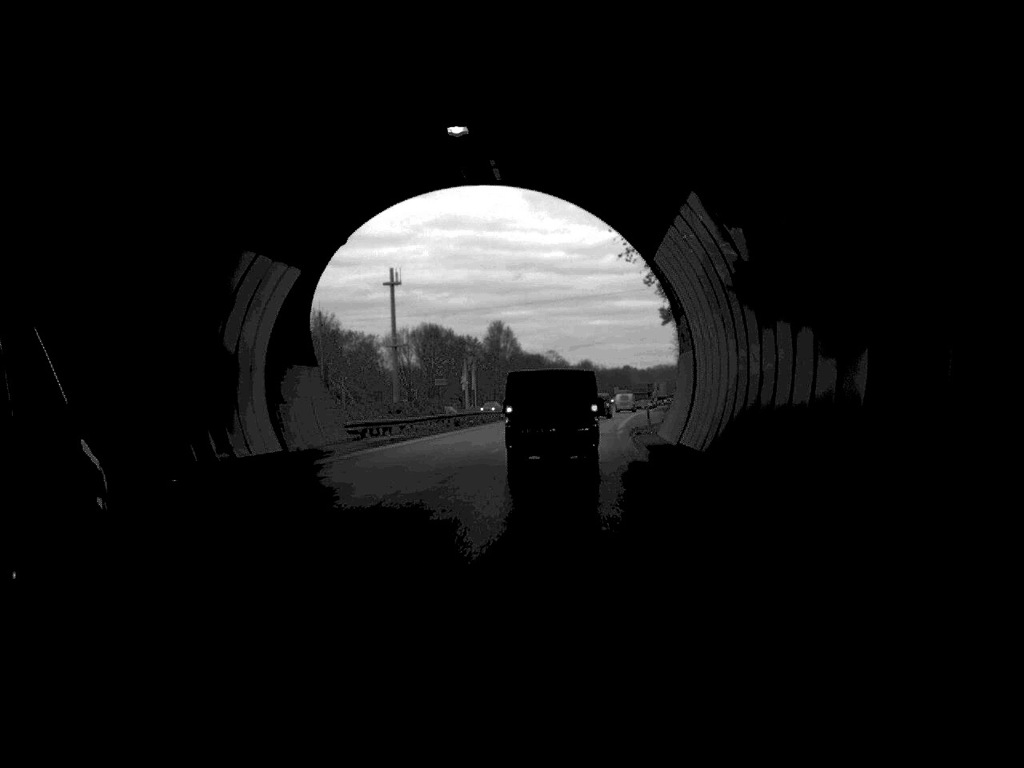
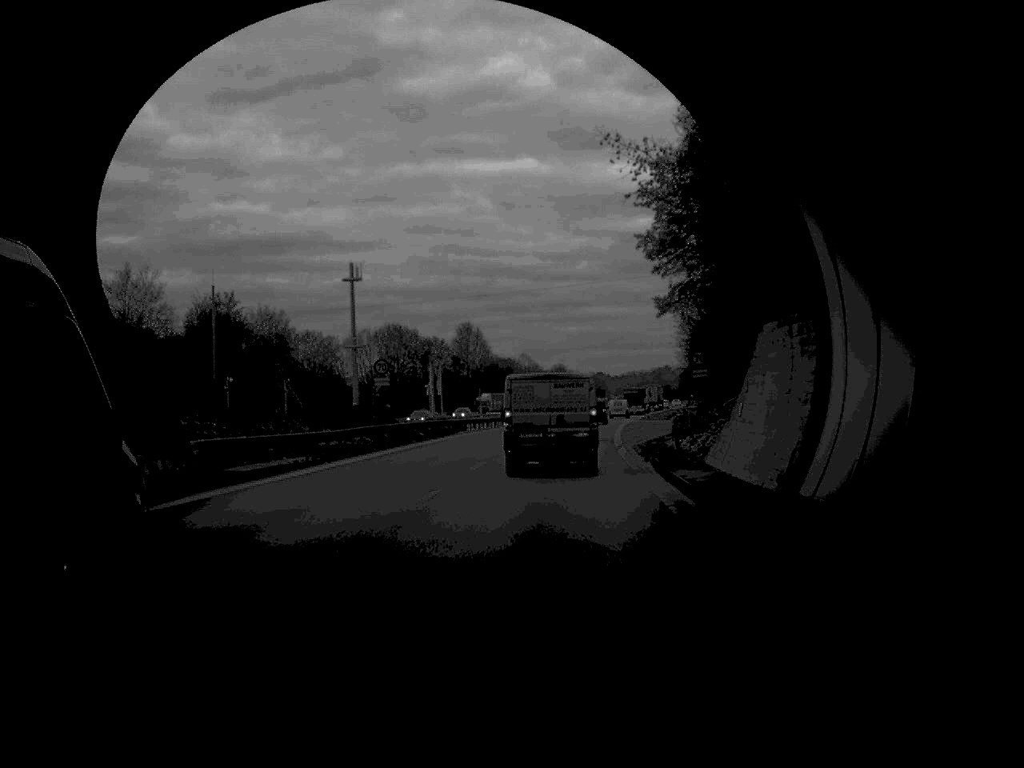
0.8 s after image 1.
(+0.2, +16.8) m; +1°
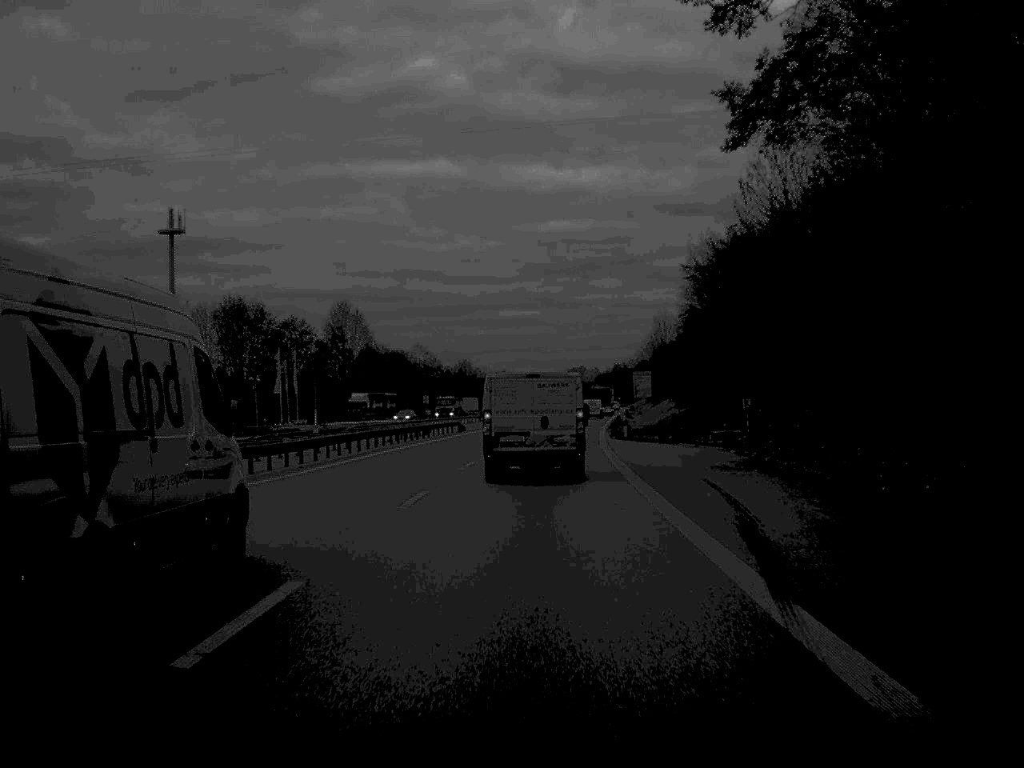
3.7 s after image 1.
(+2.2, +59.6) m; +4°
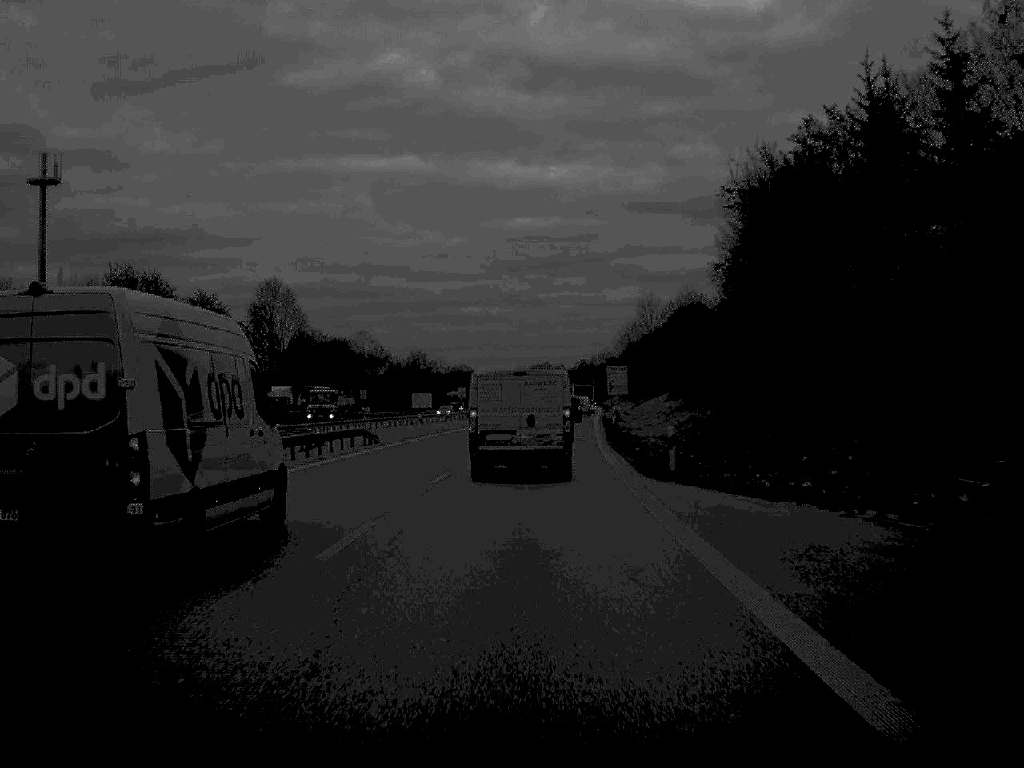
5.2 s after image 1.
(+0.5, +30.5) m; +2°
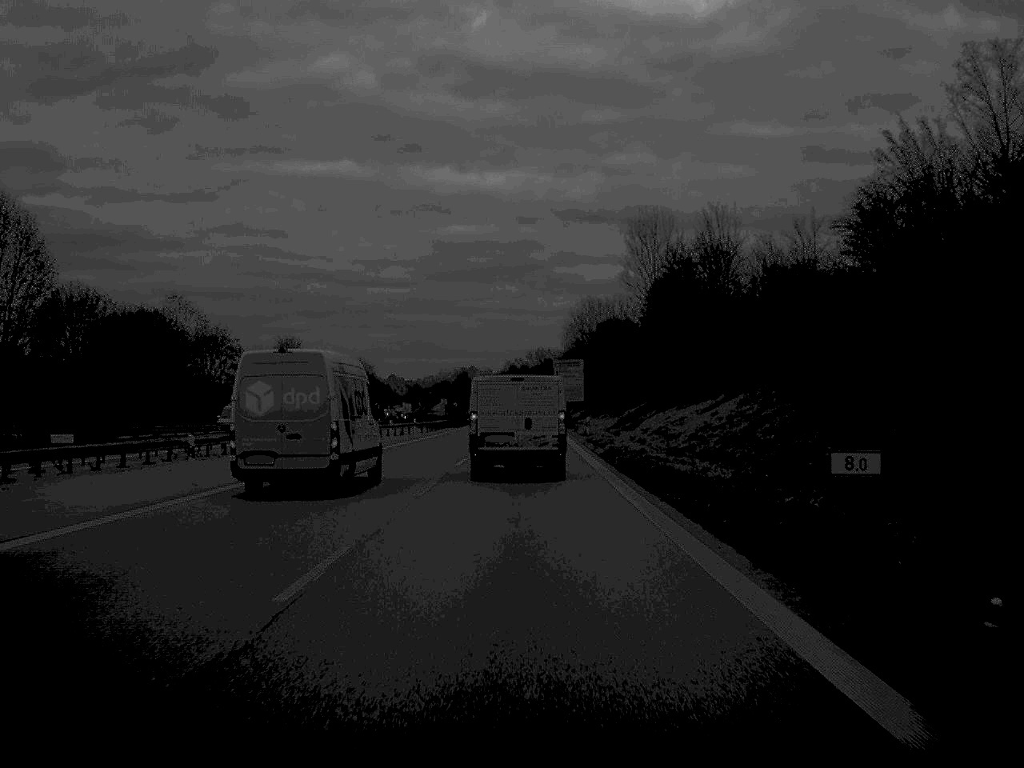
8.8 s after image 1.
(+2.2, +74.7) m; +3°
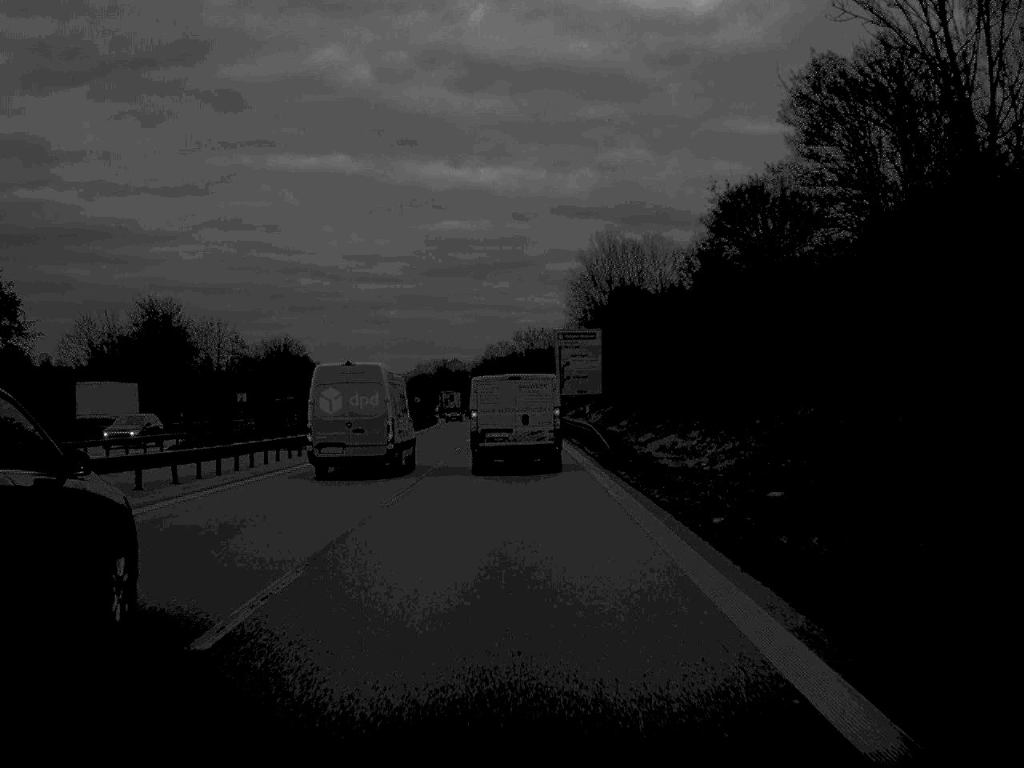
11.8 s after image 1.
(+0.3, +62.2) m; 0°
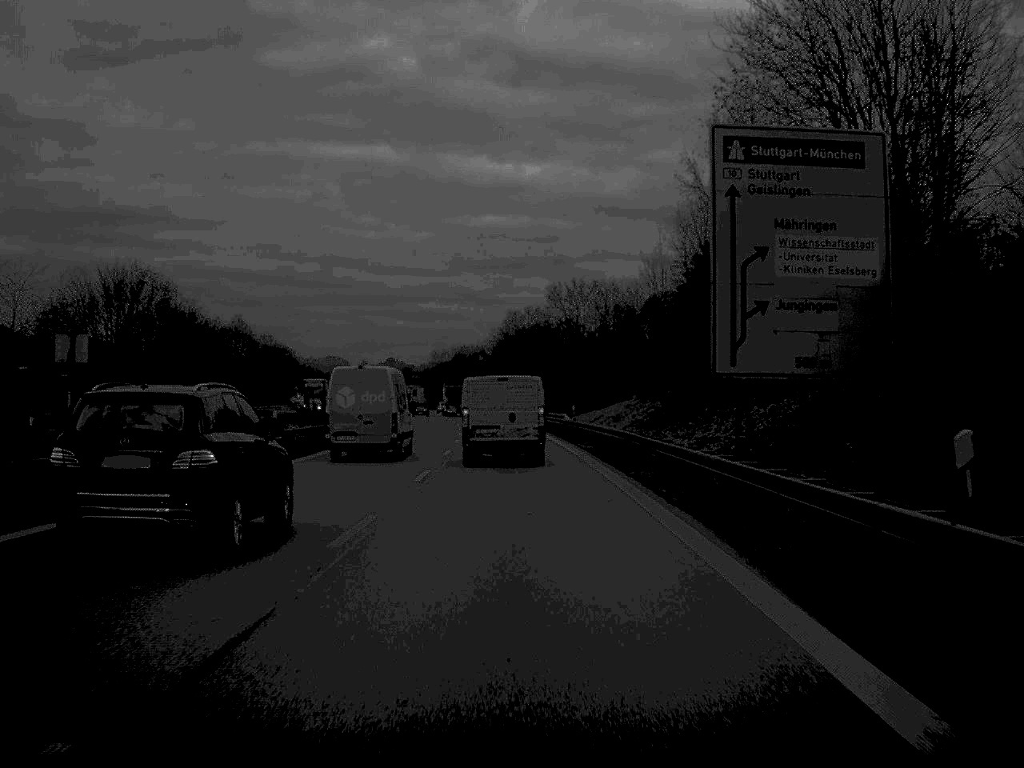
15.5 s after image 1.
(-0.9, +78.4) m; -1°
